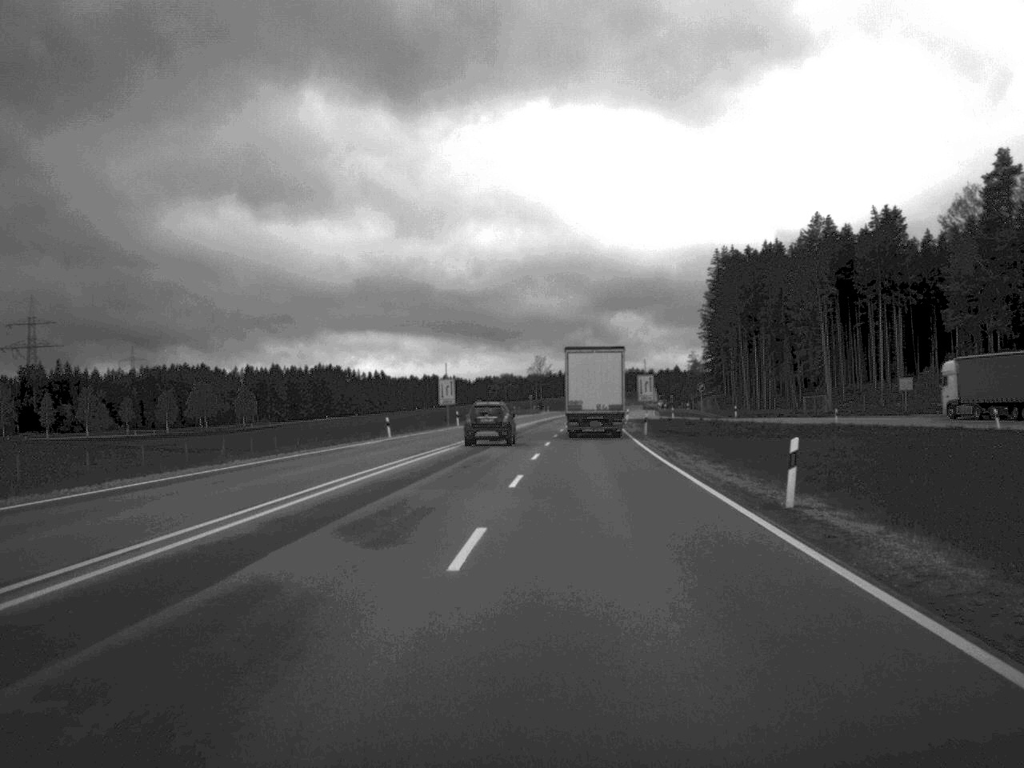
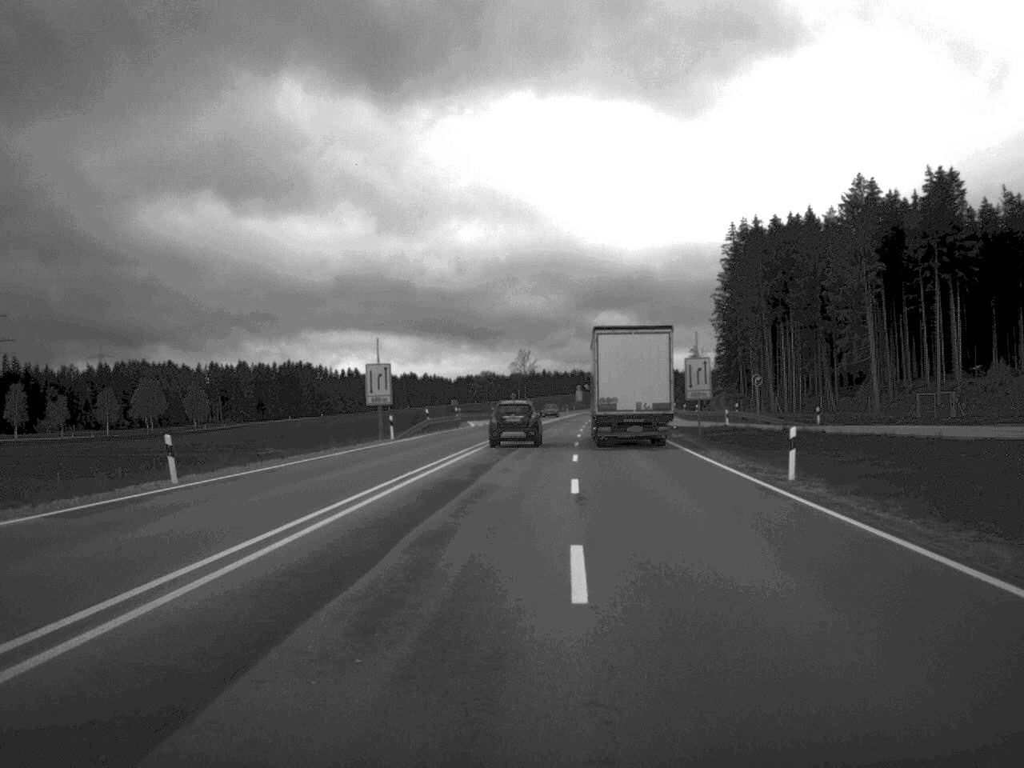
(+0.2, +37.7) m; +1°
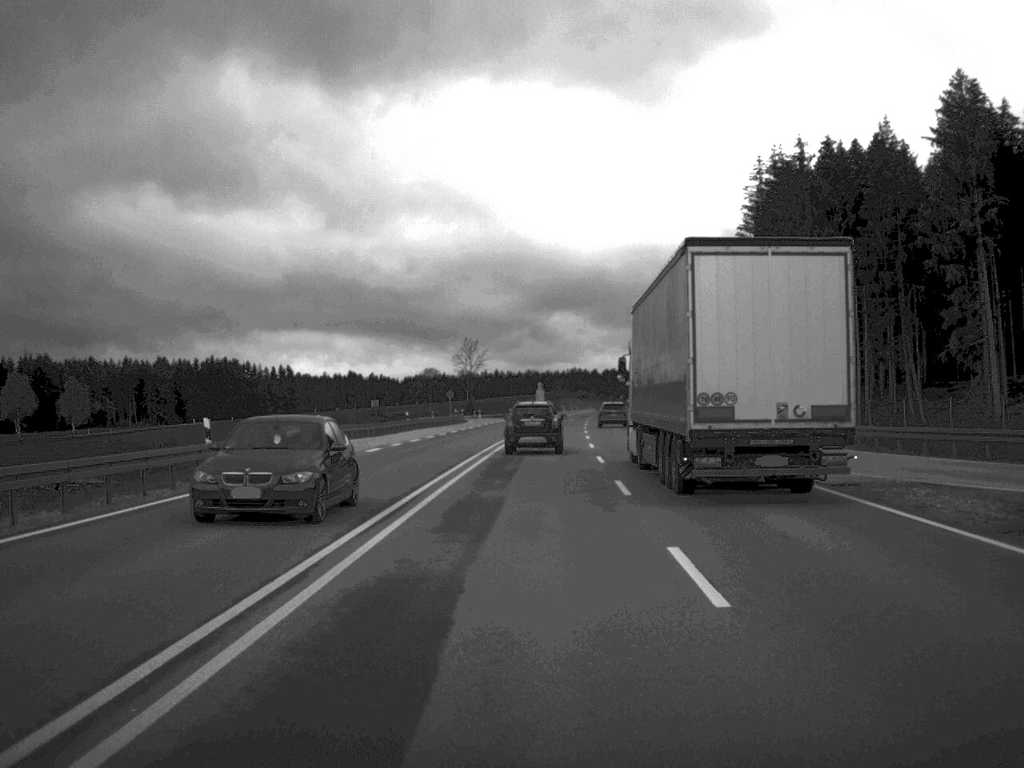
(+1.1, +59.9) m; +2°
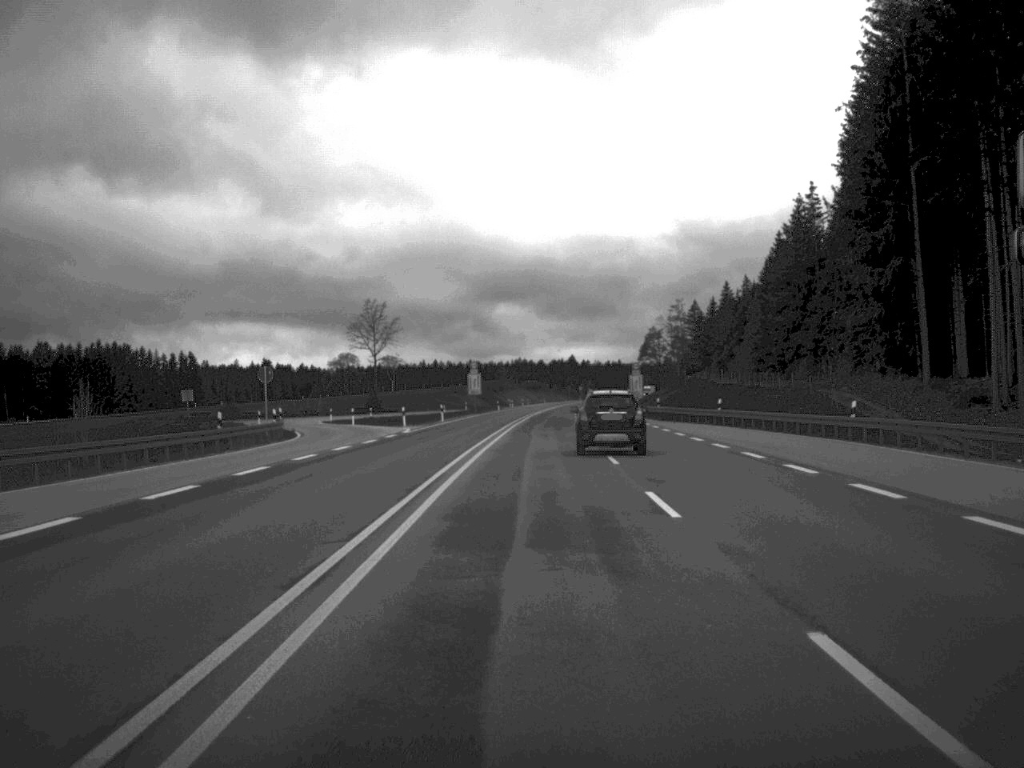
(+1.7, +77.0) m; +2°
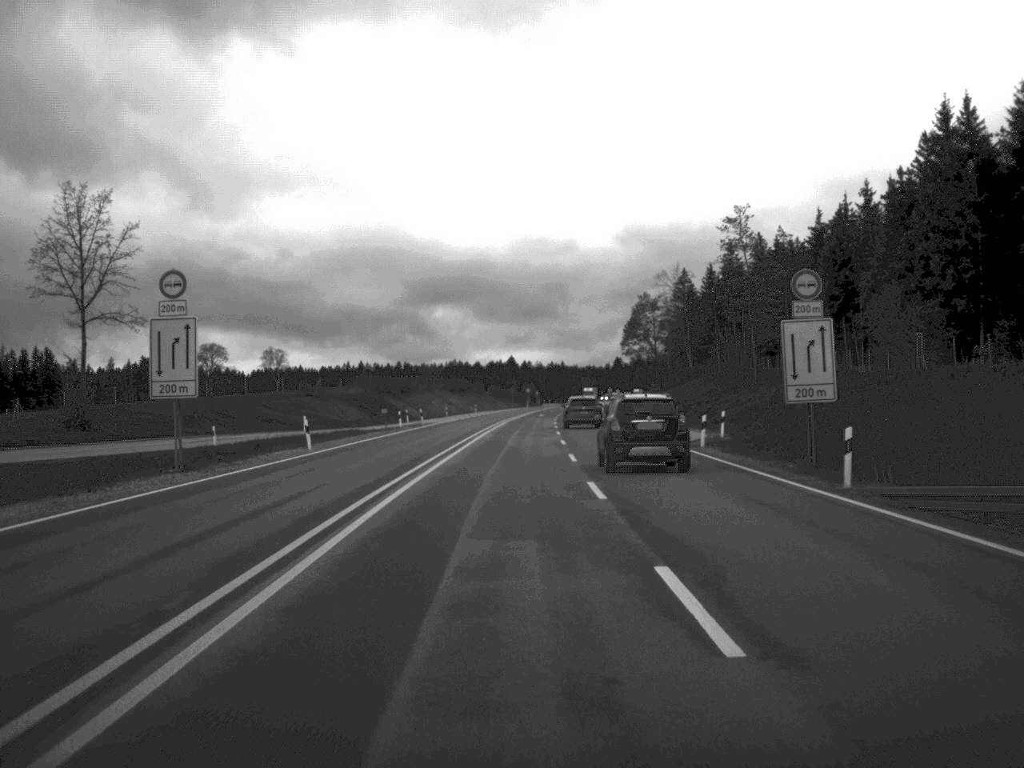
(+2.1, +91.8) m; +3°
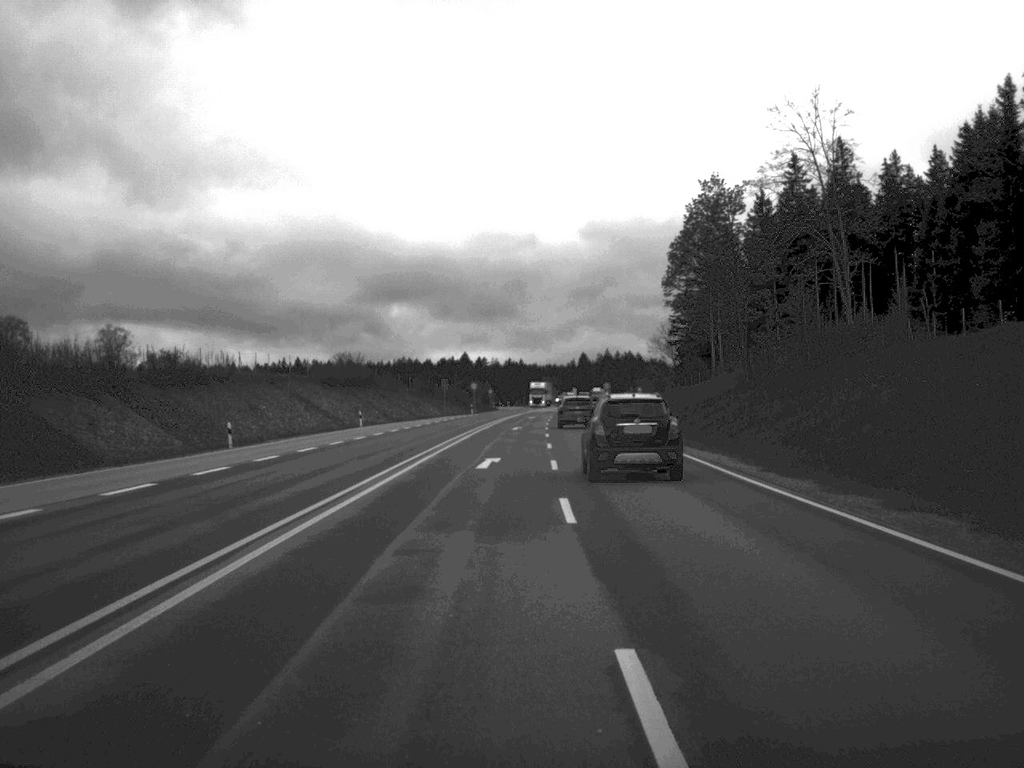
(+1.2, +87.2) m; +2°
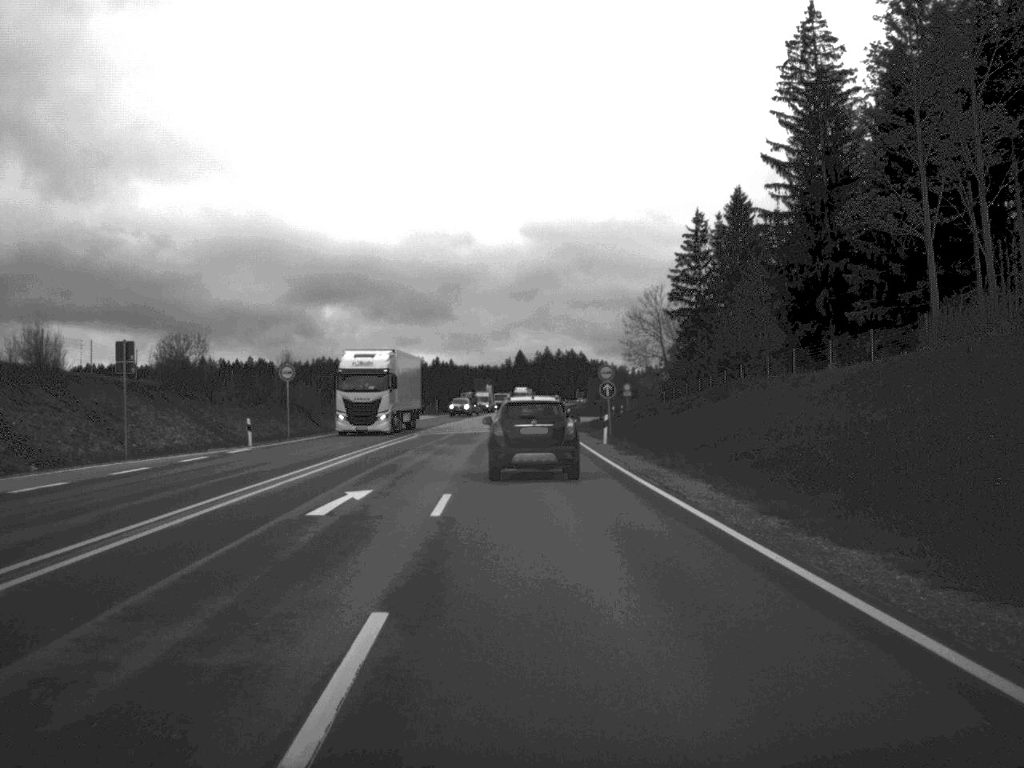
(+2.2, +82.1) m; +3°
